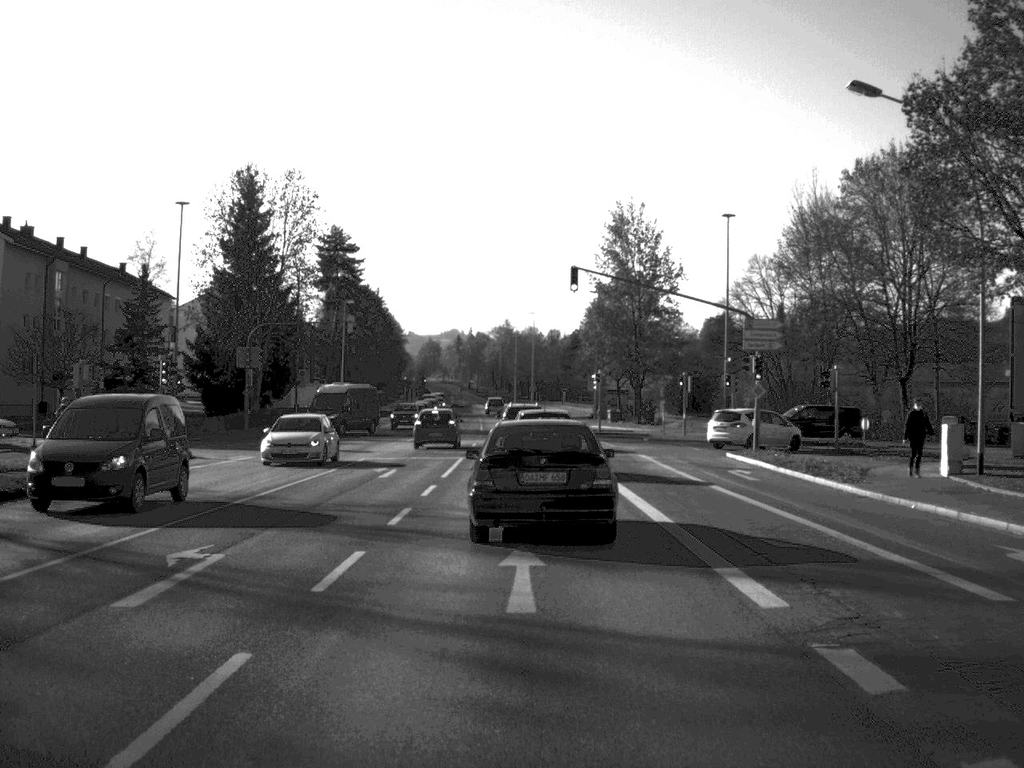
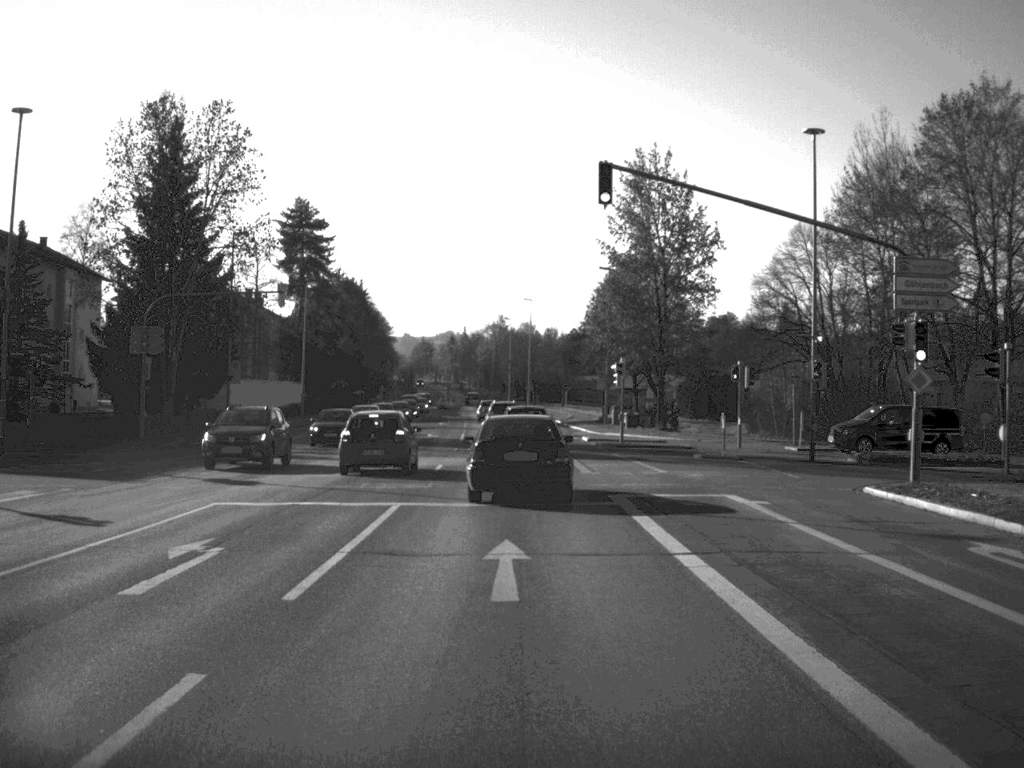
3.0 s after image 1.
(0.0, +18.6) m; 0°
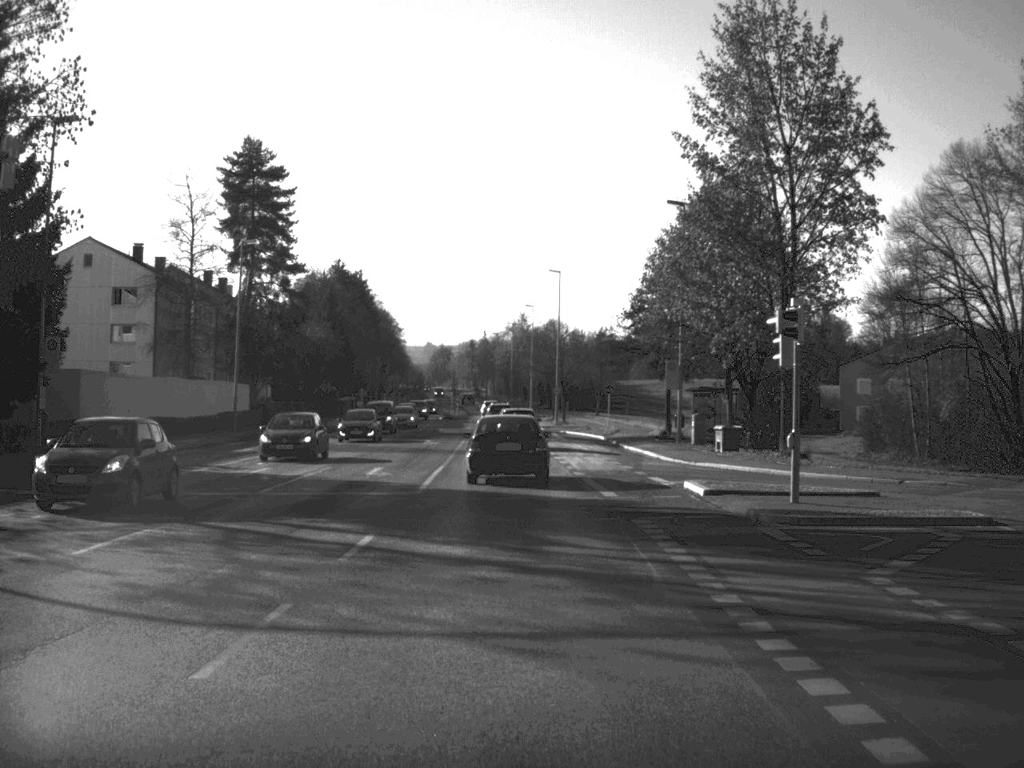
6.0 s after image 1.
(-0.2, +29.4) m; -1°
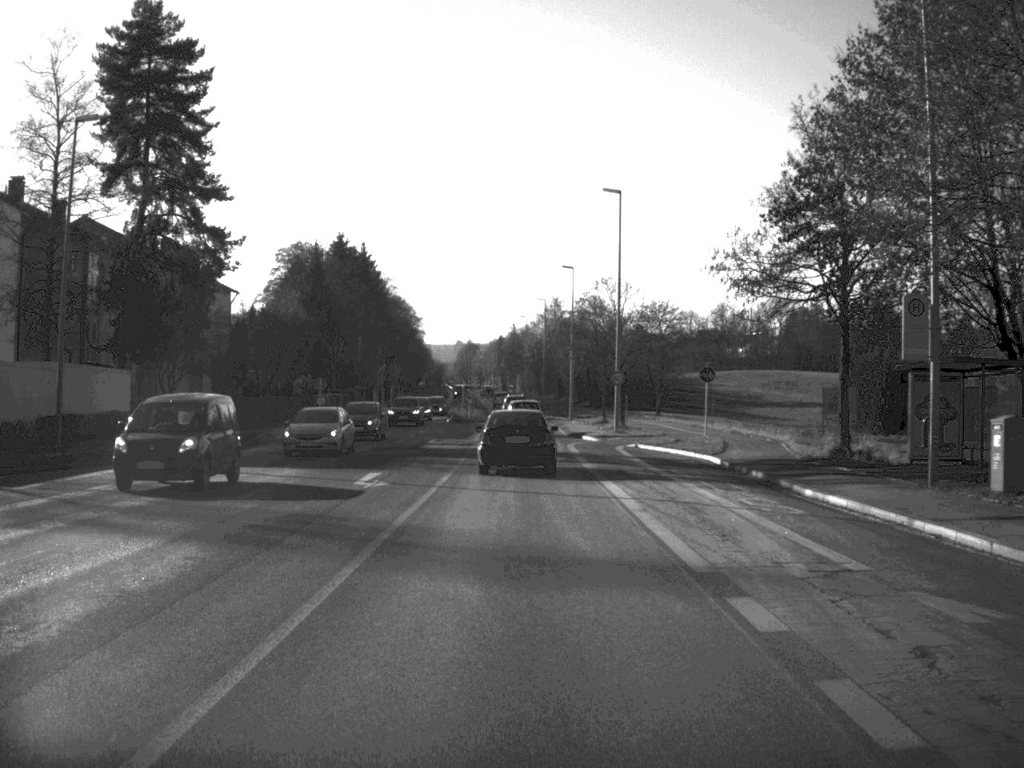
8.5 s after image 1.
(-0.4, +30.5) m; -1°
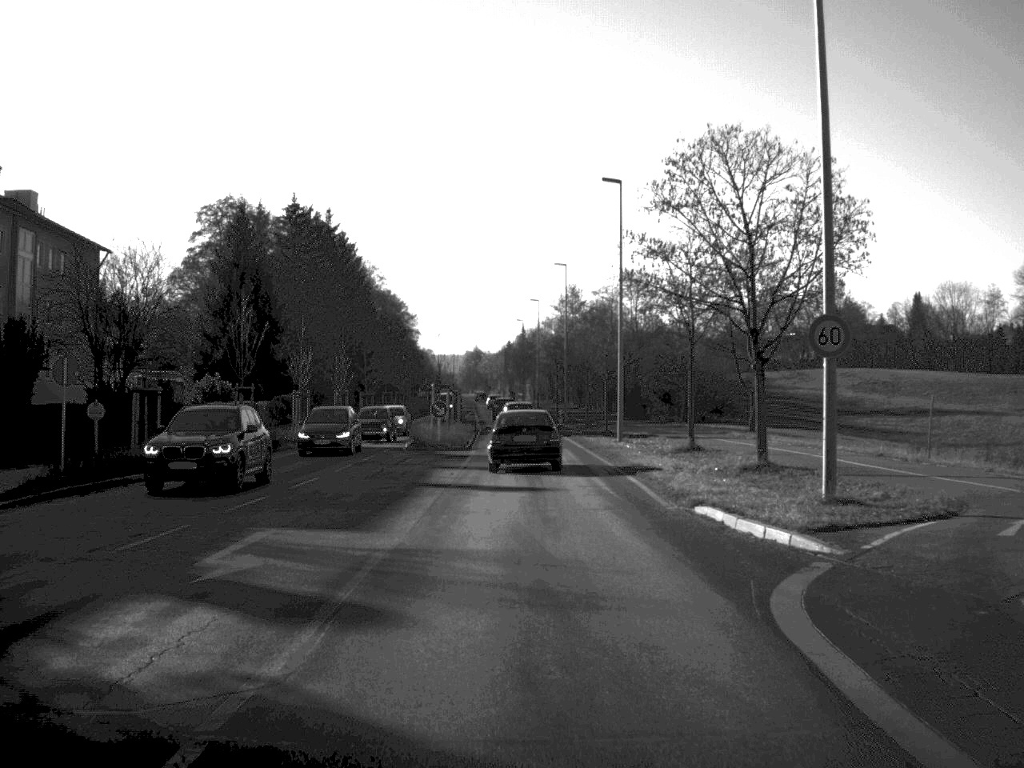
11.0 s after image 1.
(-0.2, +35.4) m; -1°
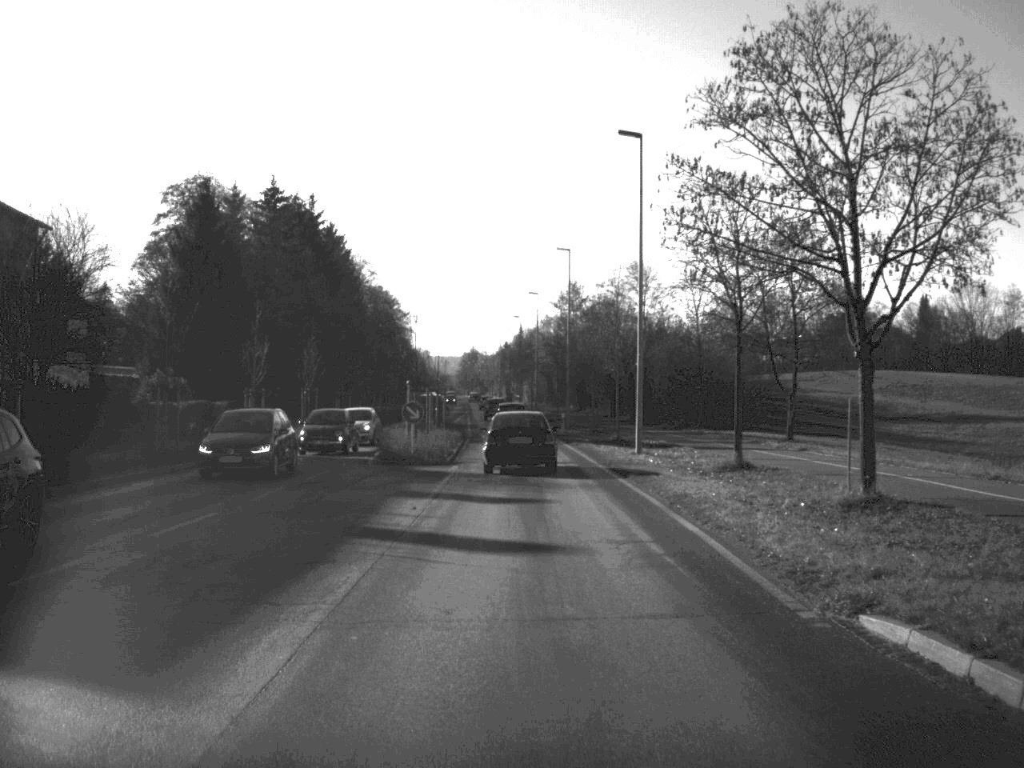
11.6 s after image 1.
(0.0, +9.2) m; 0°
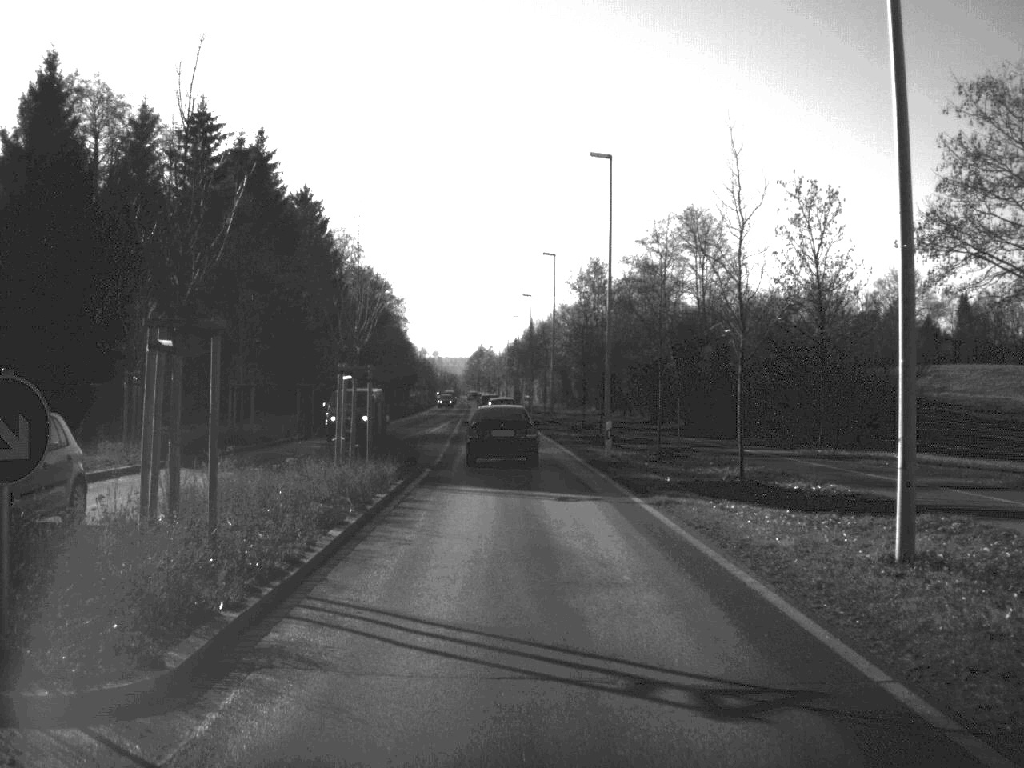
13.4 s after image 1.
(-0.1, +27.5) m; -1°
